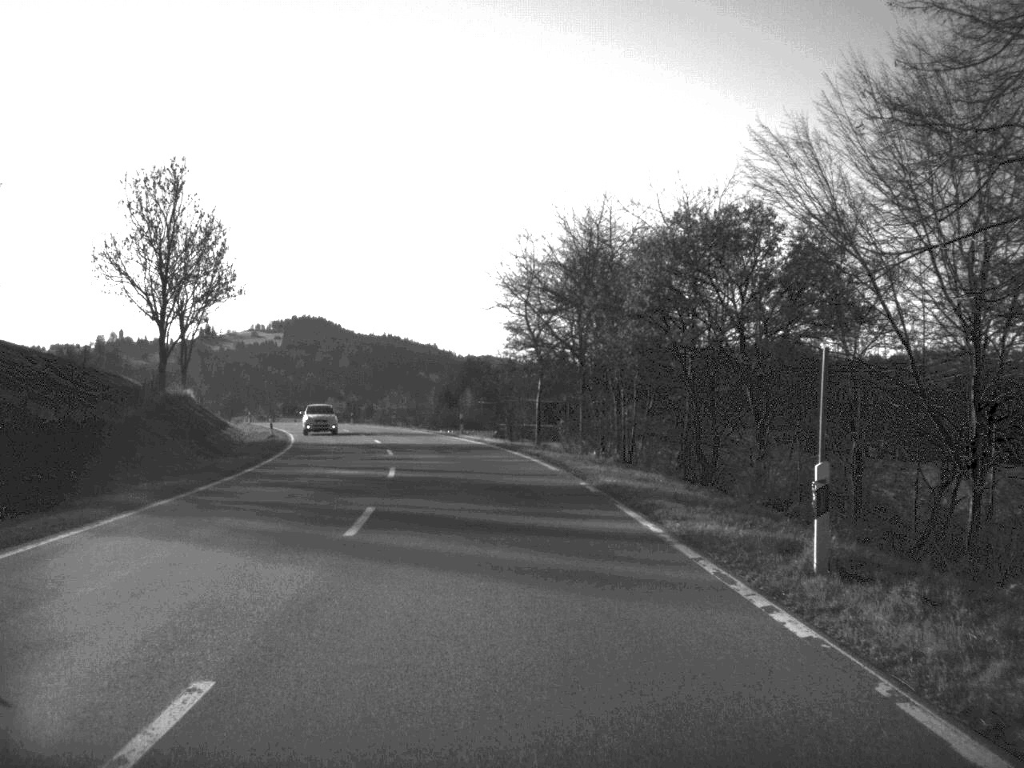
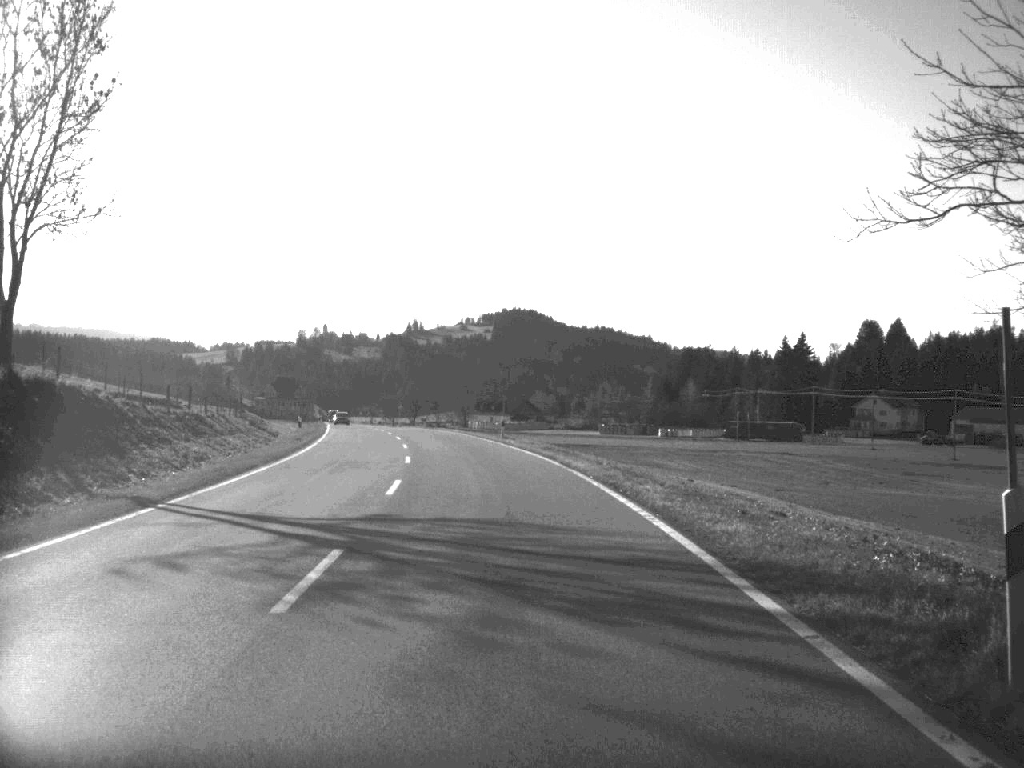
(-4.5, +53.7) m; -10°
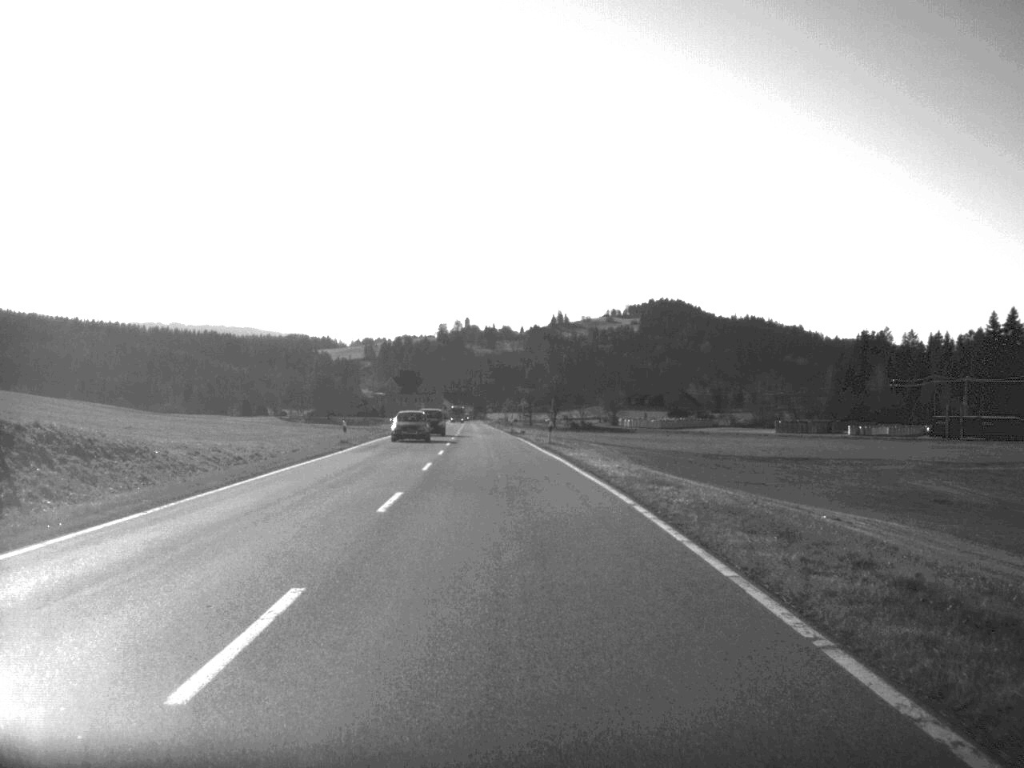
(-3.1, +50.9) m; -6°
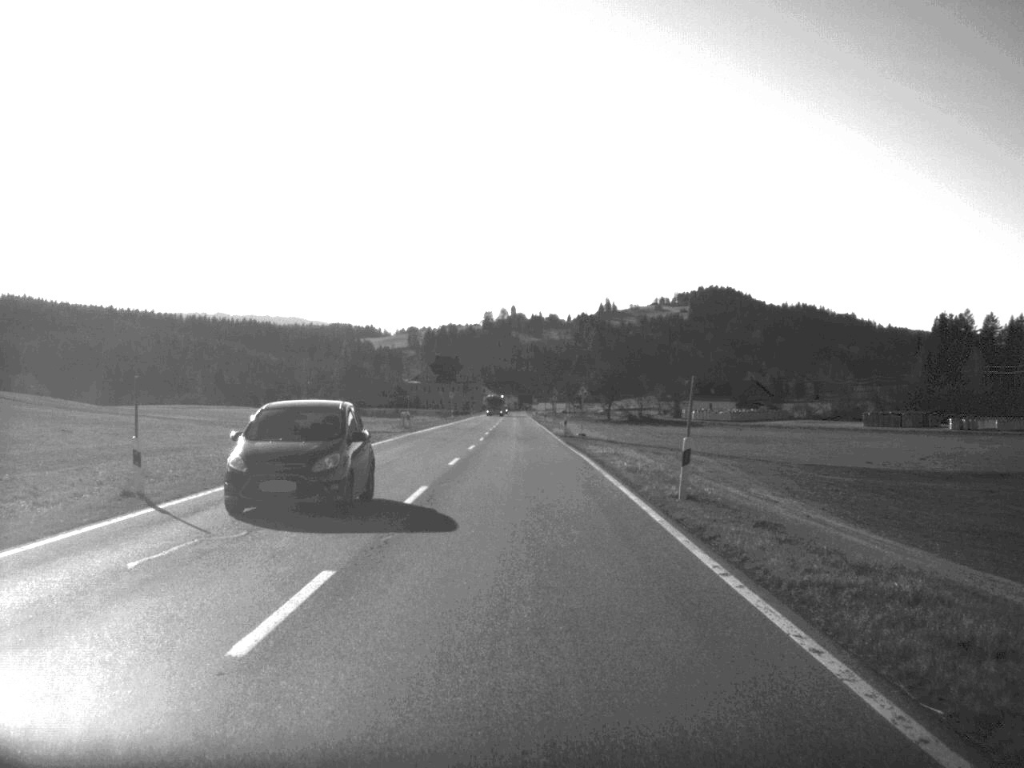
(-0.8, +34.5) m; -2°
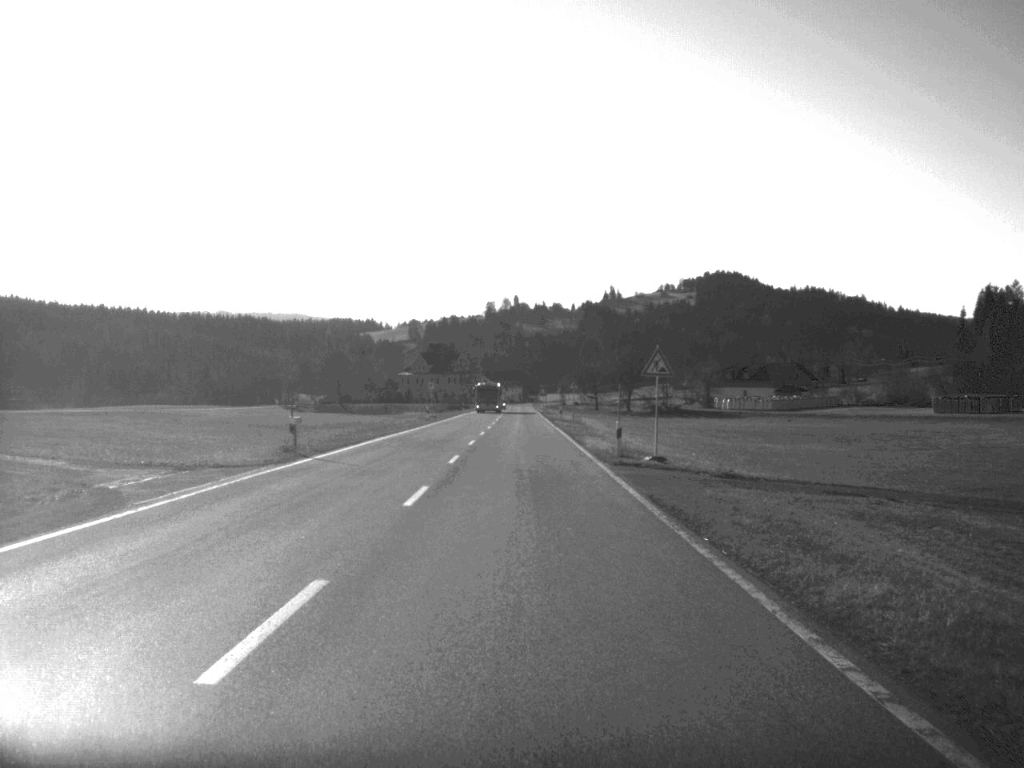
(-0.1, +36.7) m; 0°
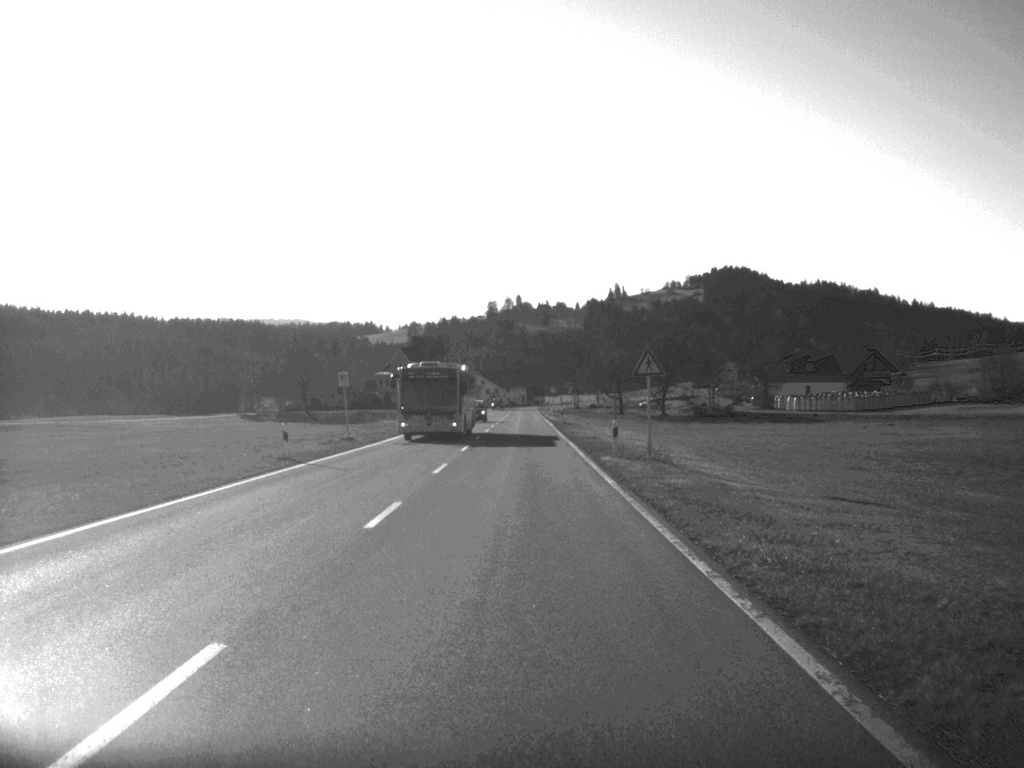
(0.0, +50.5) m; 0°
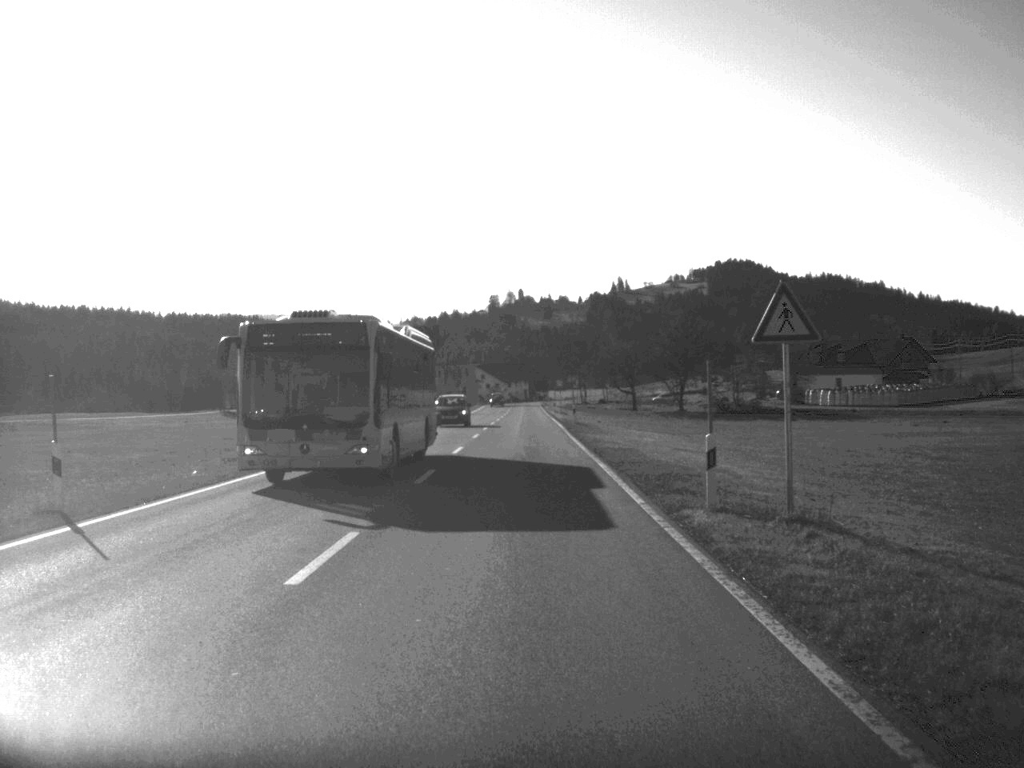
(0.0, +17.2) m; 0°
